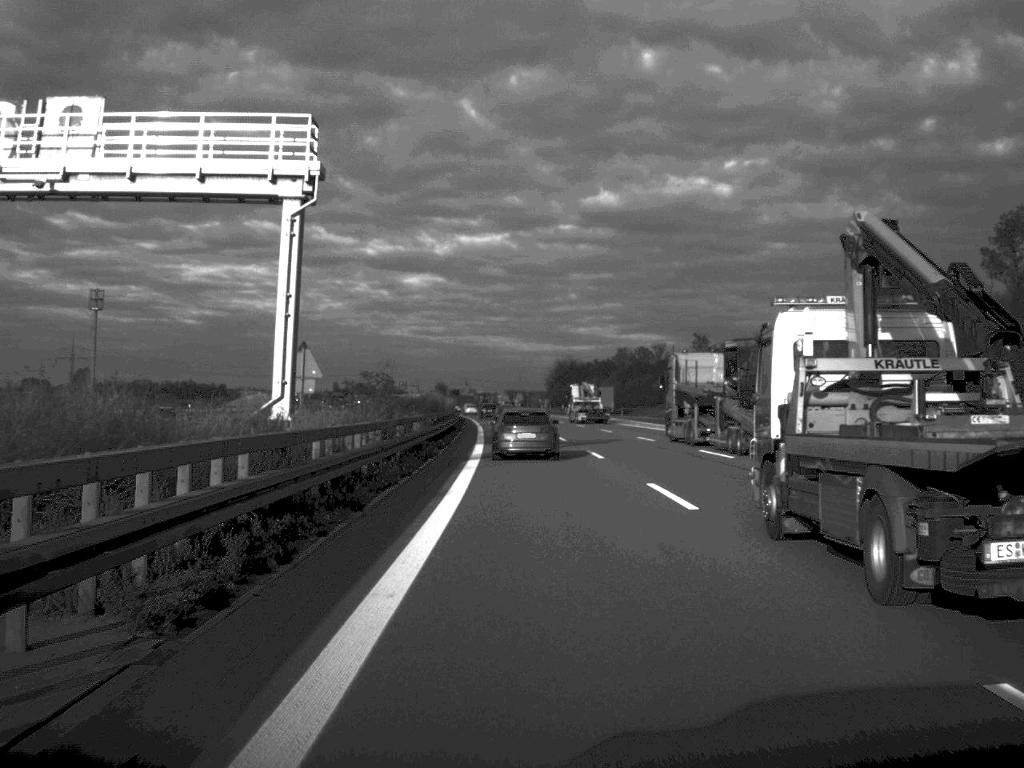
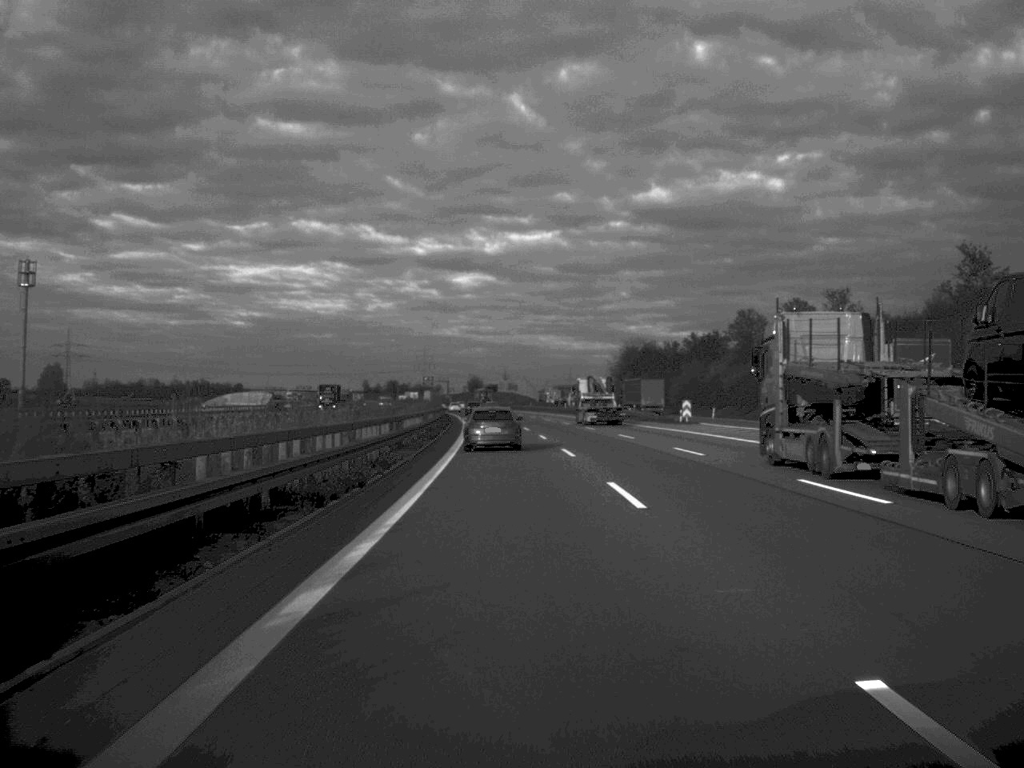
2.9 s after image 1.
(-1.5, +88.3) m; -2°
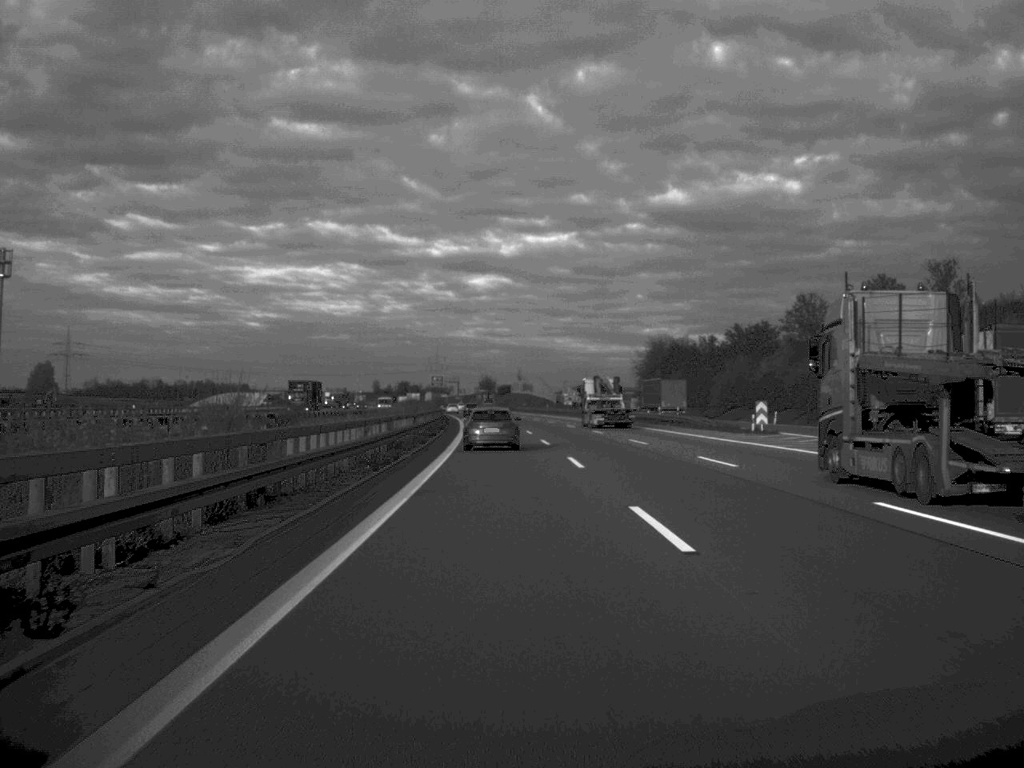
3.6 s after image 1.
(-0.1, +24.2) m; -1°
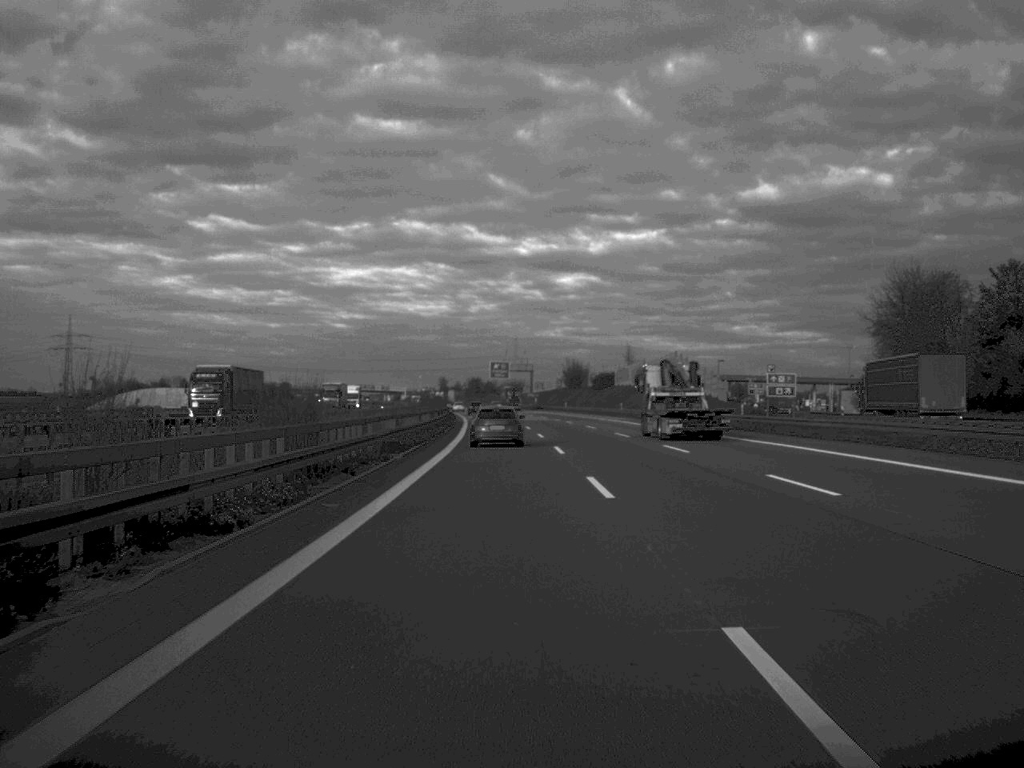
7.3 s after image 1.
(-3.8, +117.5) m; -4°
